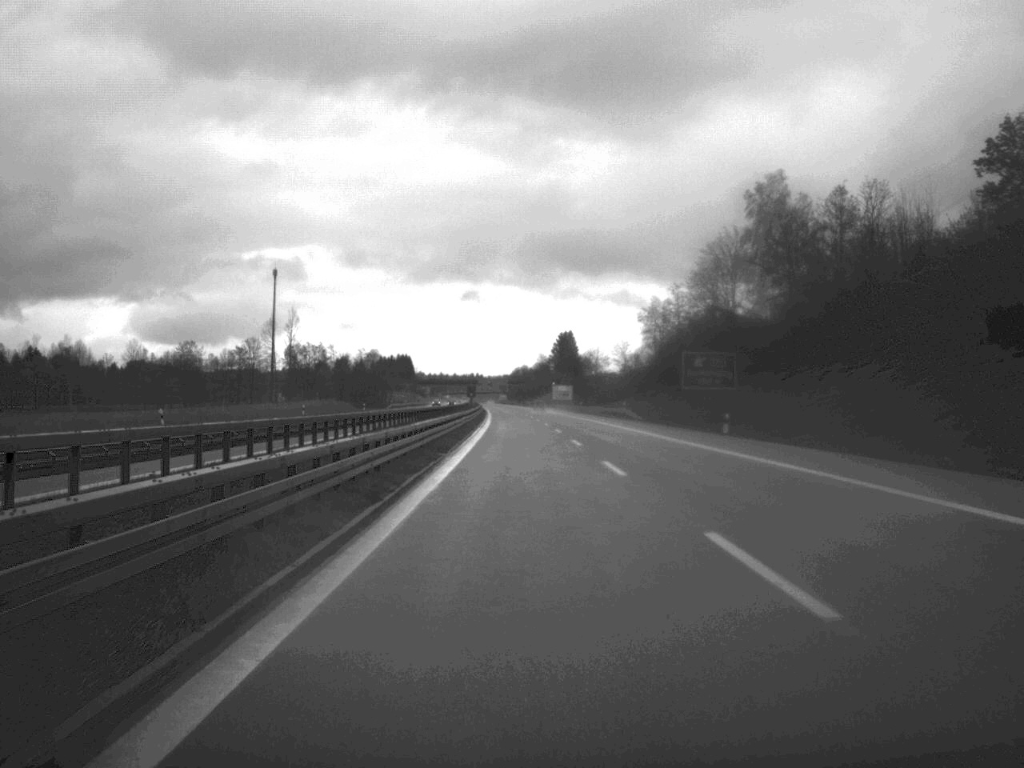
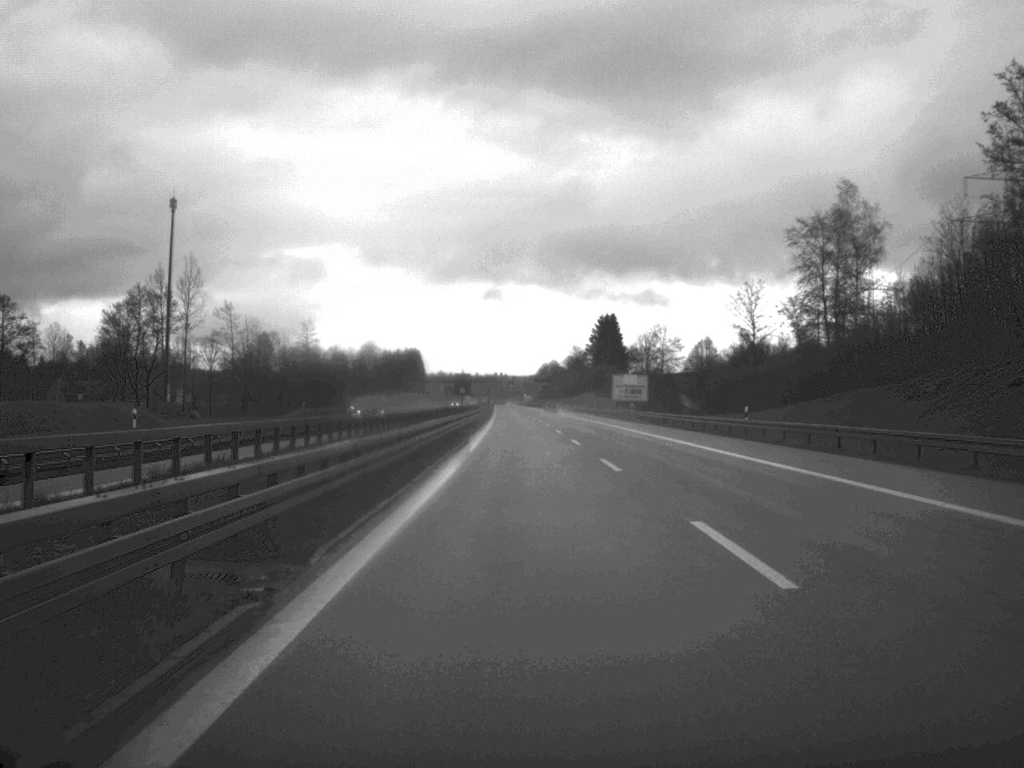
(-1.5, +104.2) m; -1°
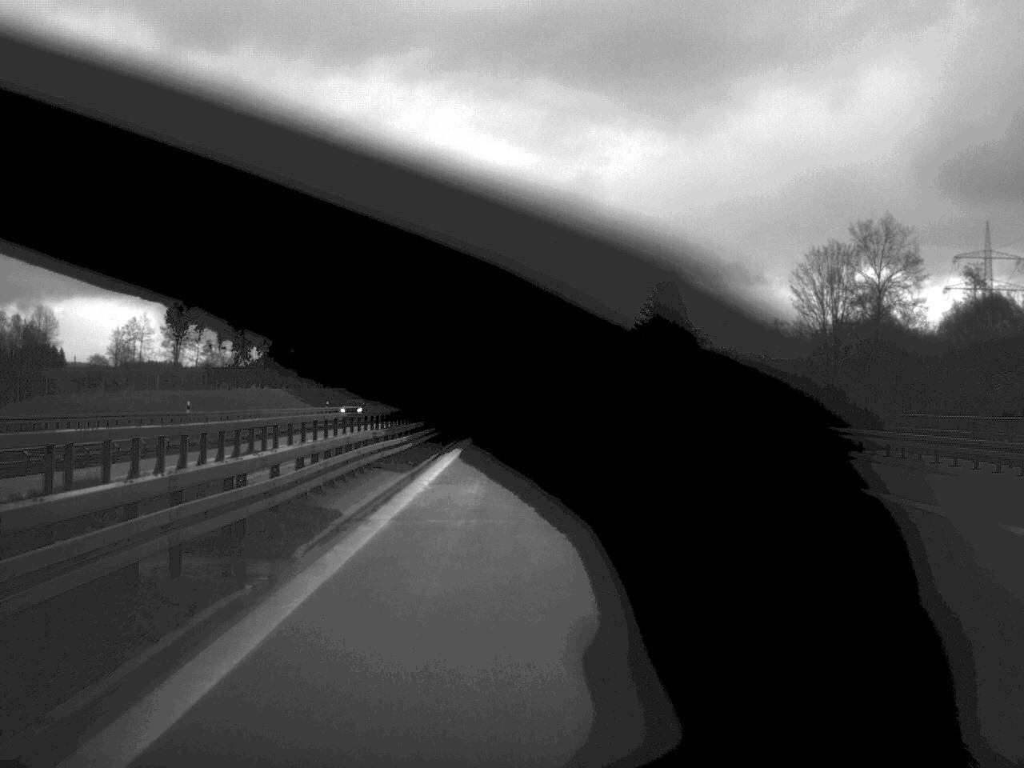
(-1.6, +128.9) m; -1°
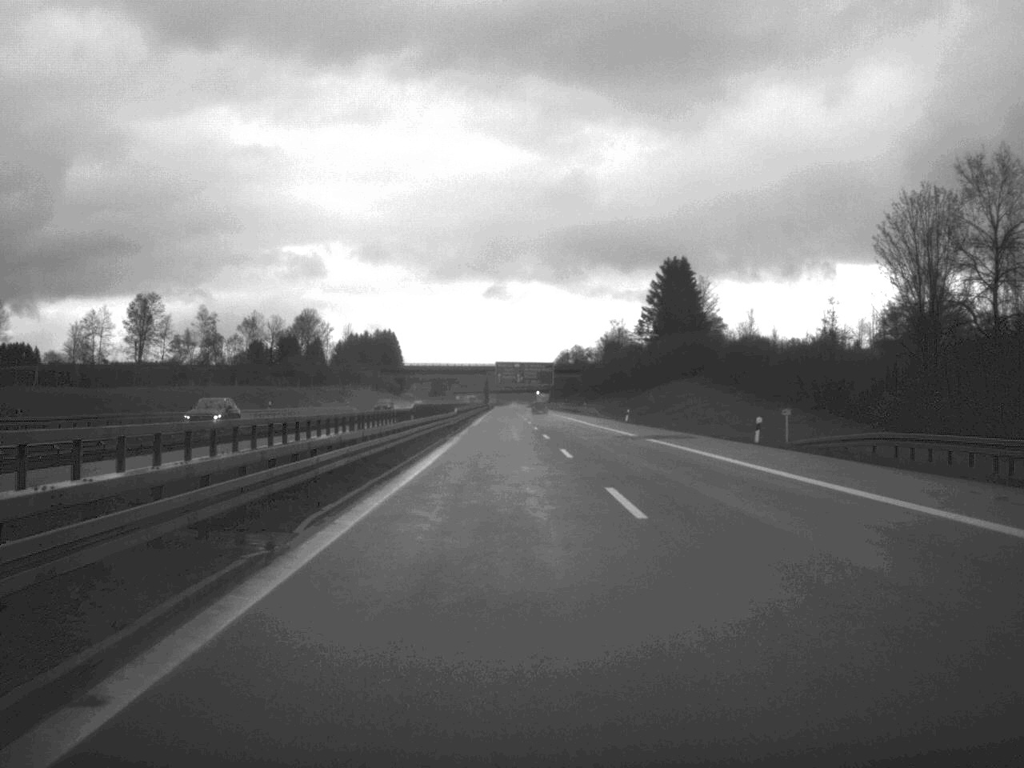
(0.0, +25.8) m; 0°
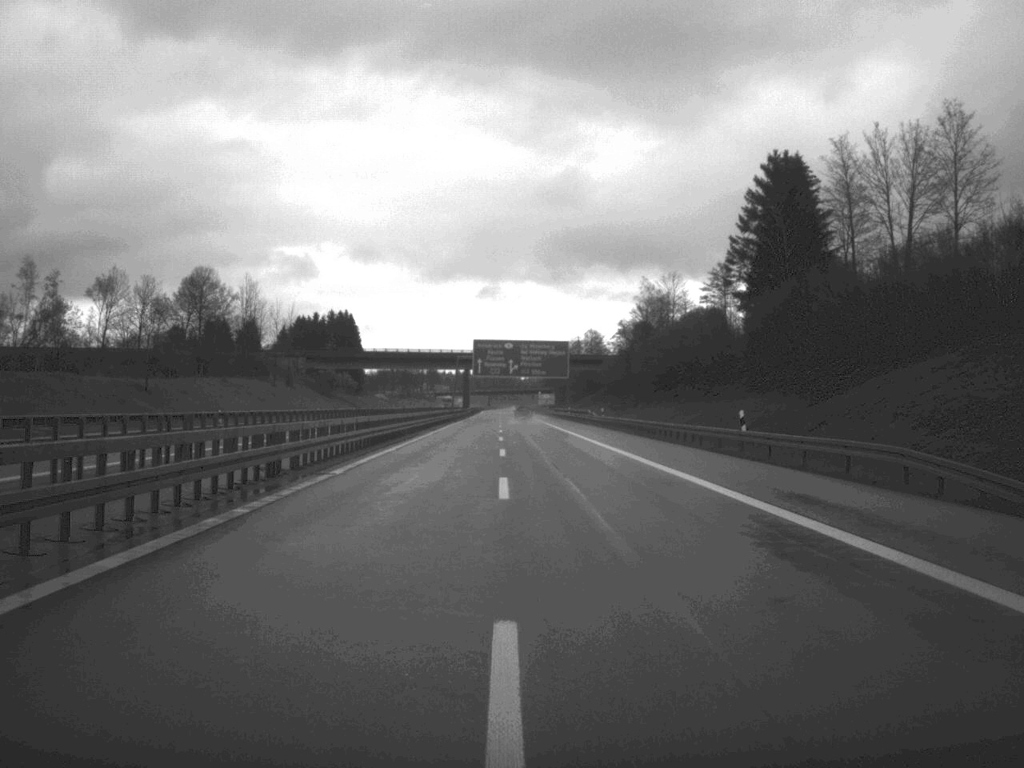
(0.0, +104.3) m; 0°
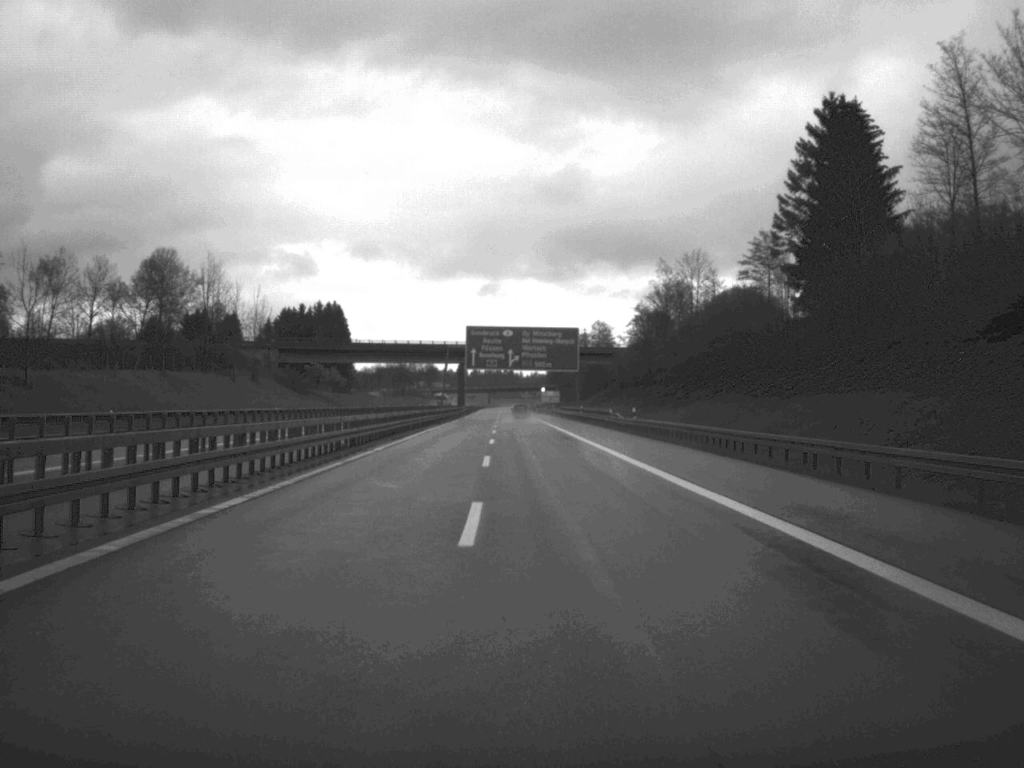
(0.0, +24.6) m; 0°
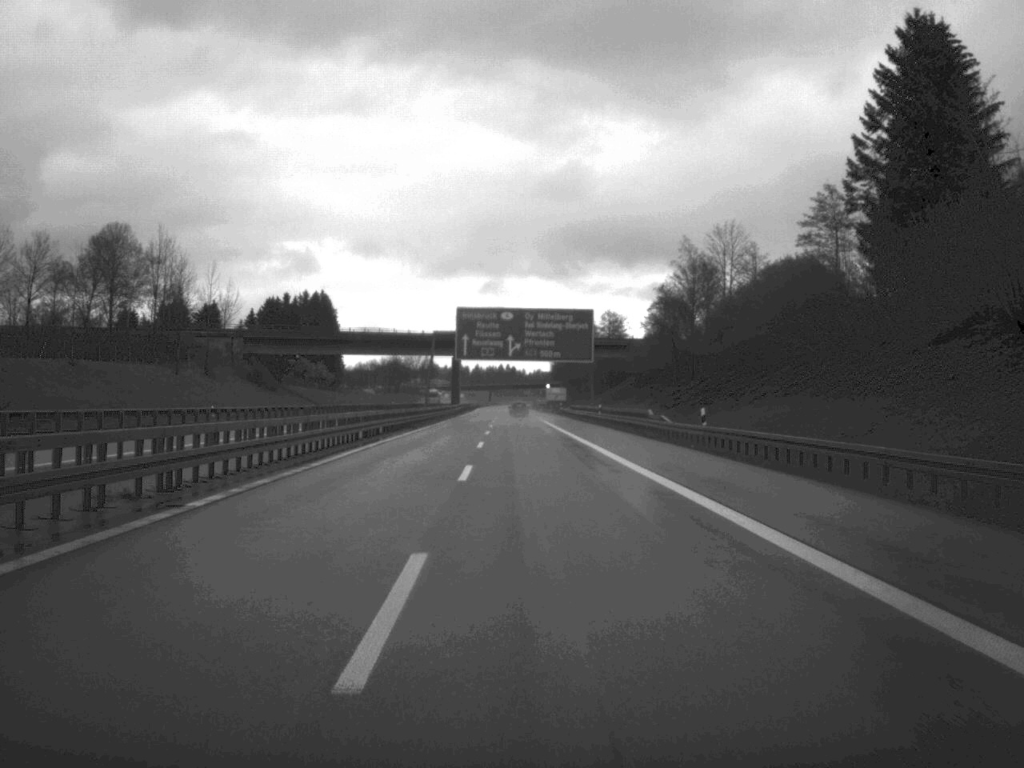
(0.0, +24.6) m; 0°
